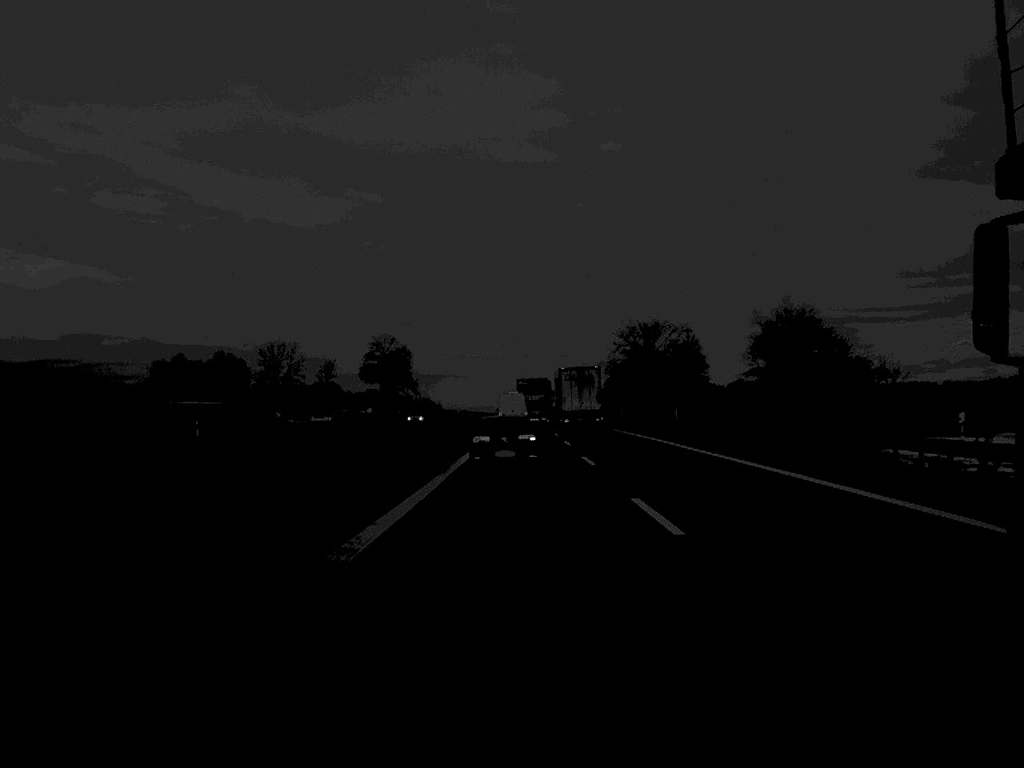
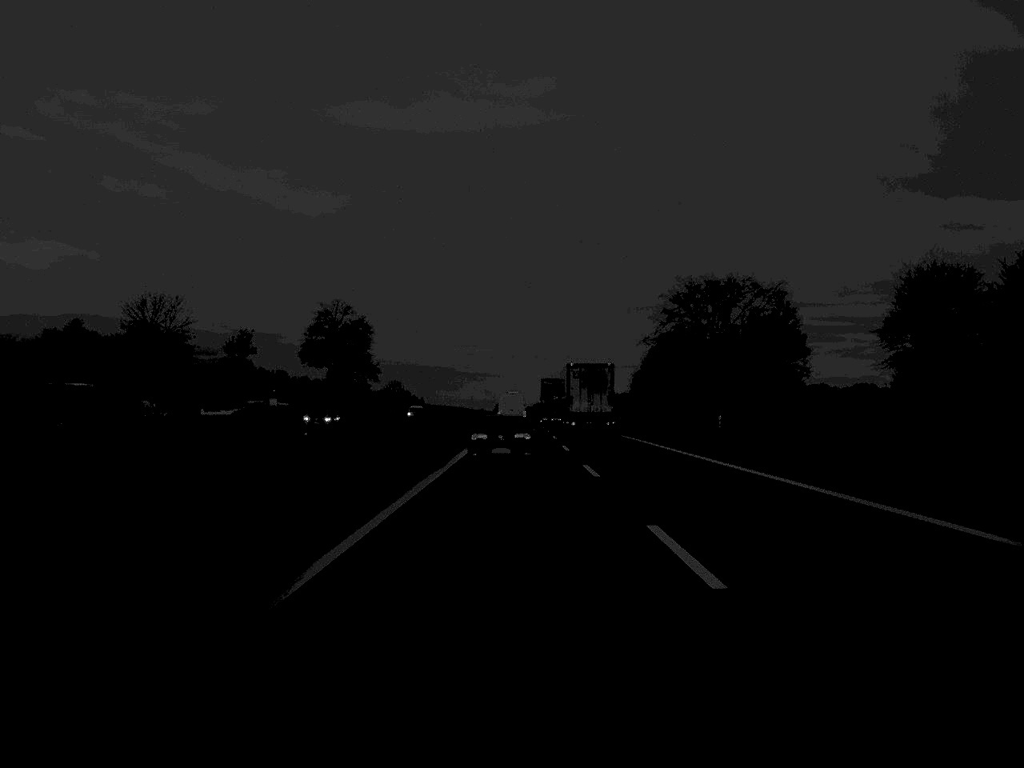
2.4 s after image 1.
(+0.1, +58.8) m; 0°
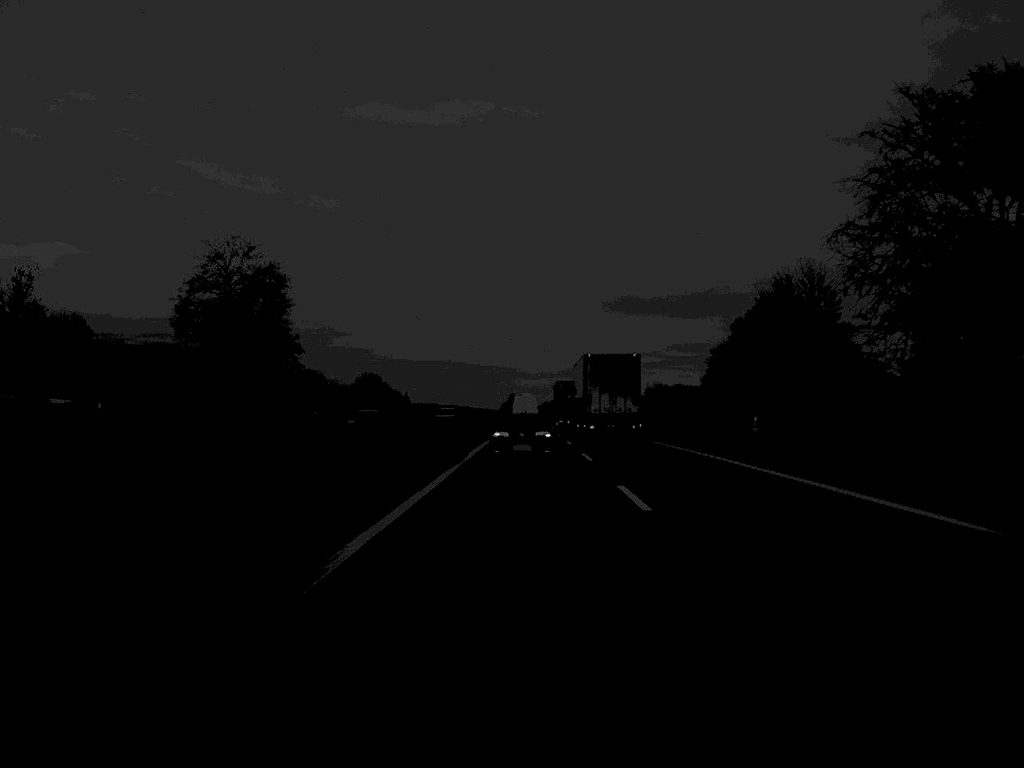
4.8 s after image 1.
(-0.1, +63.6) m; 0°
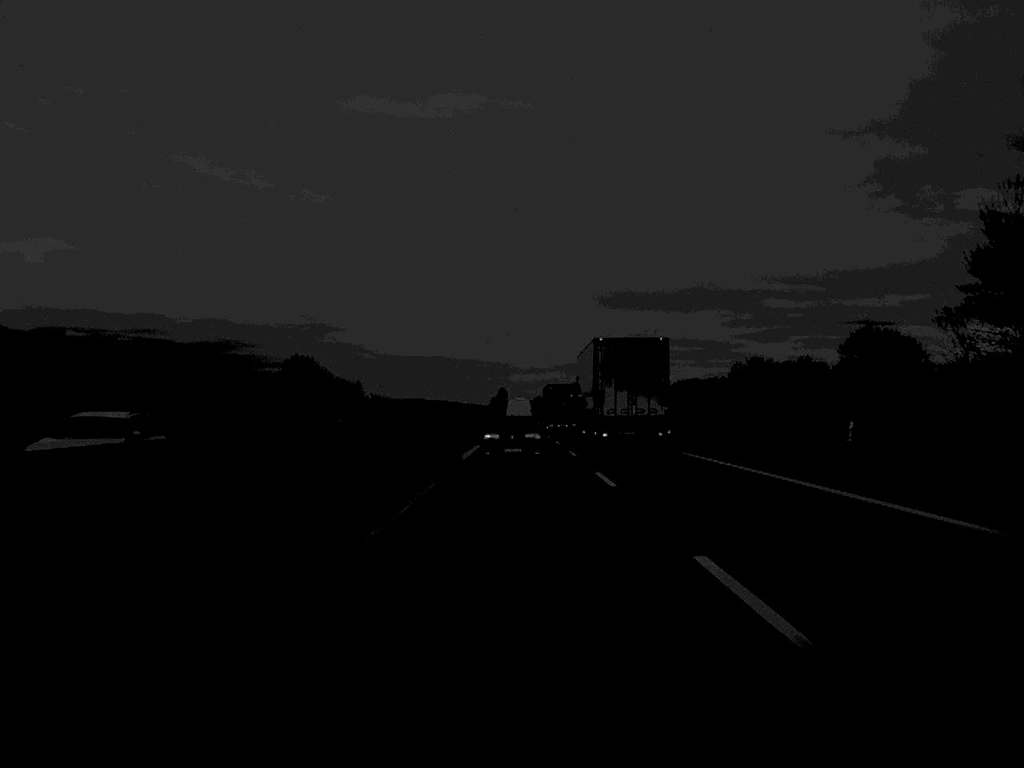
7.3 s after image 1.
(+0.2, +65.9) m; 0°
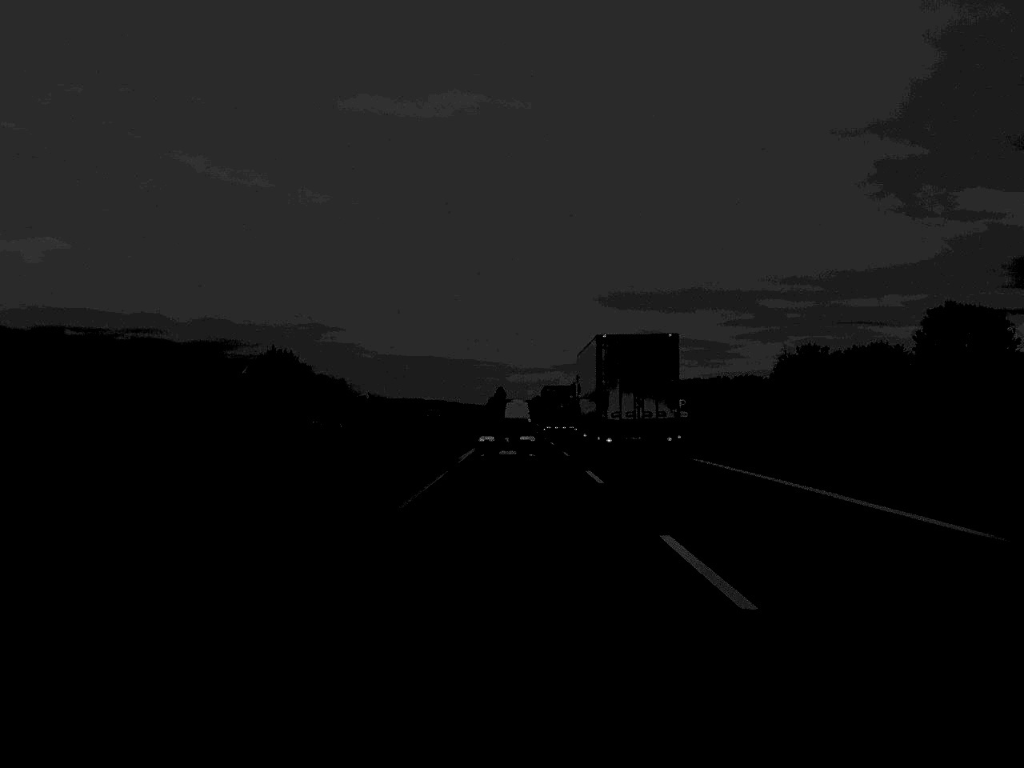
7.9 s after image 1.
(0.0, +15.6) m; 0°
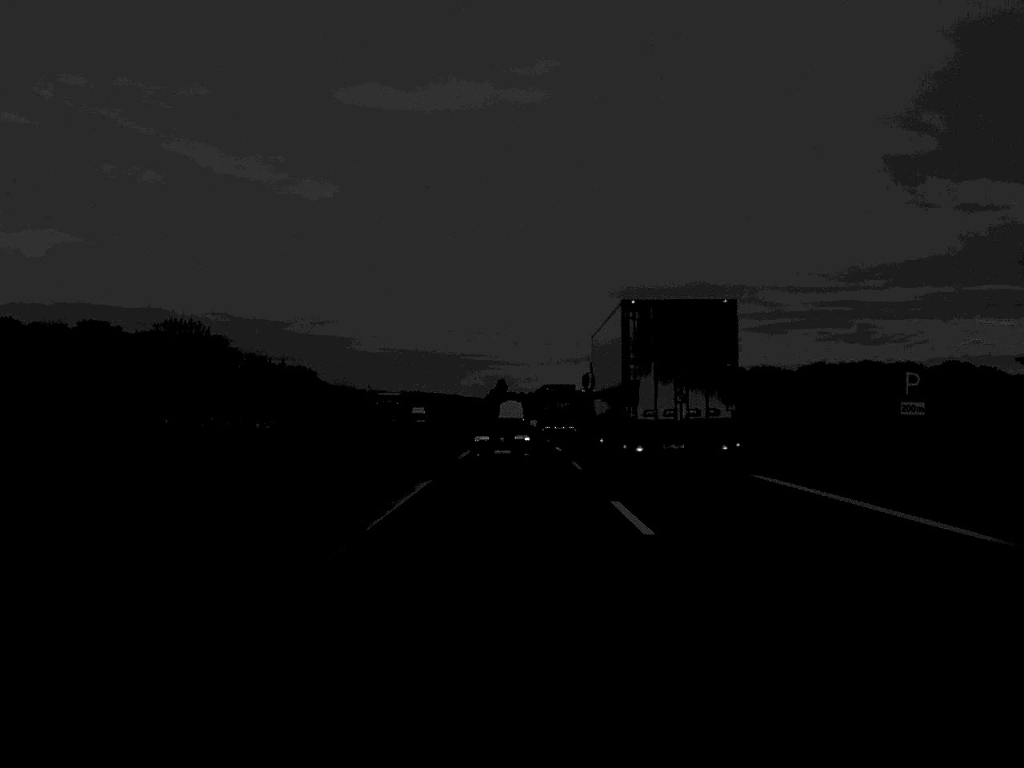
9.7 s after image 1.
(0.0, +48.3) m; 0°
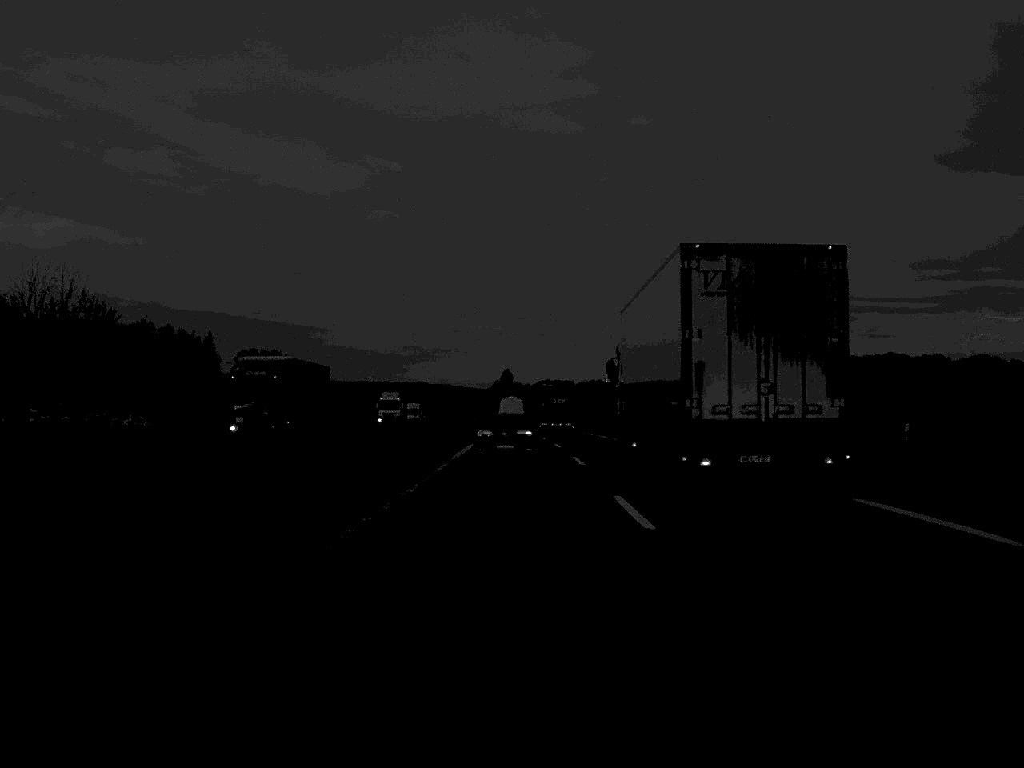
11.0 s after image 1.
(-0.1, +35.4) m; 0°
